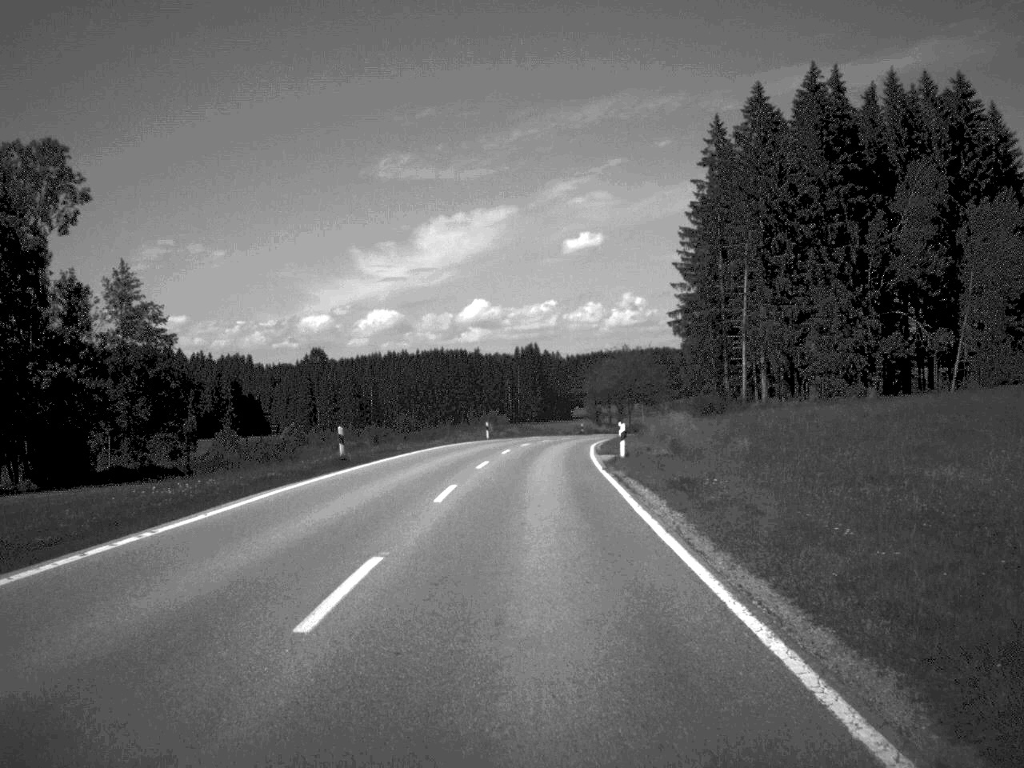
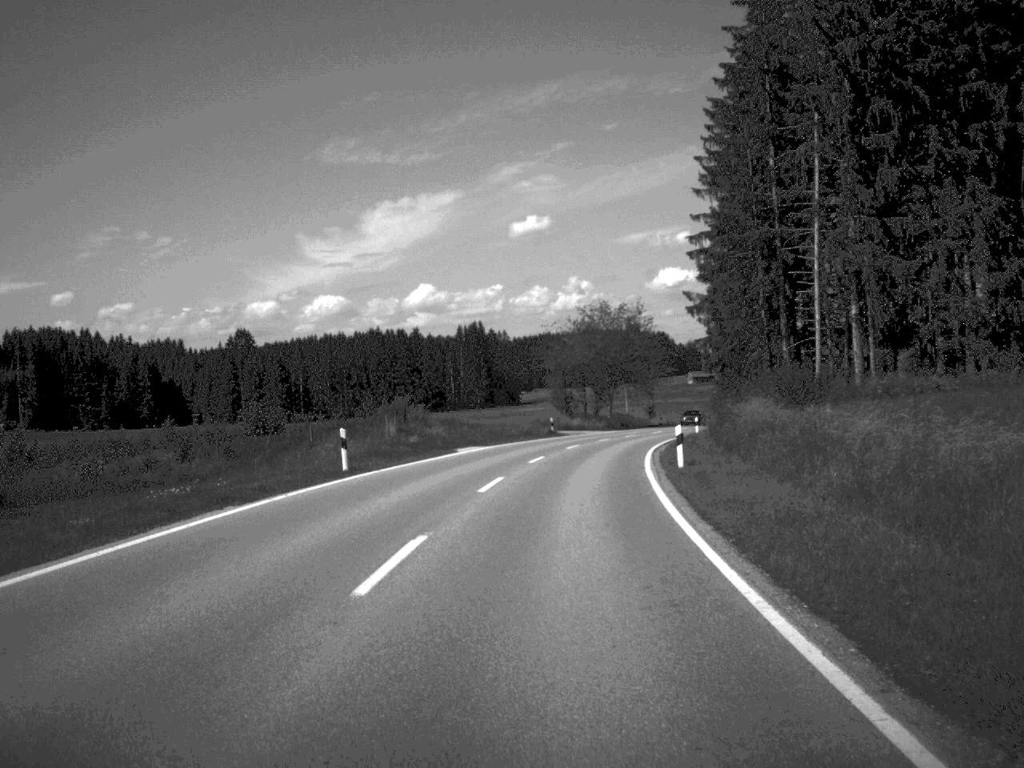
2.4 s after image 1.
(+0.5, +44.7) m; +2°
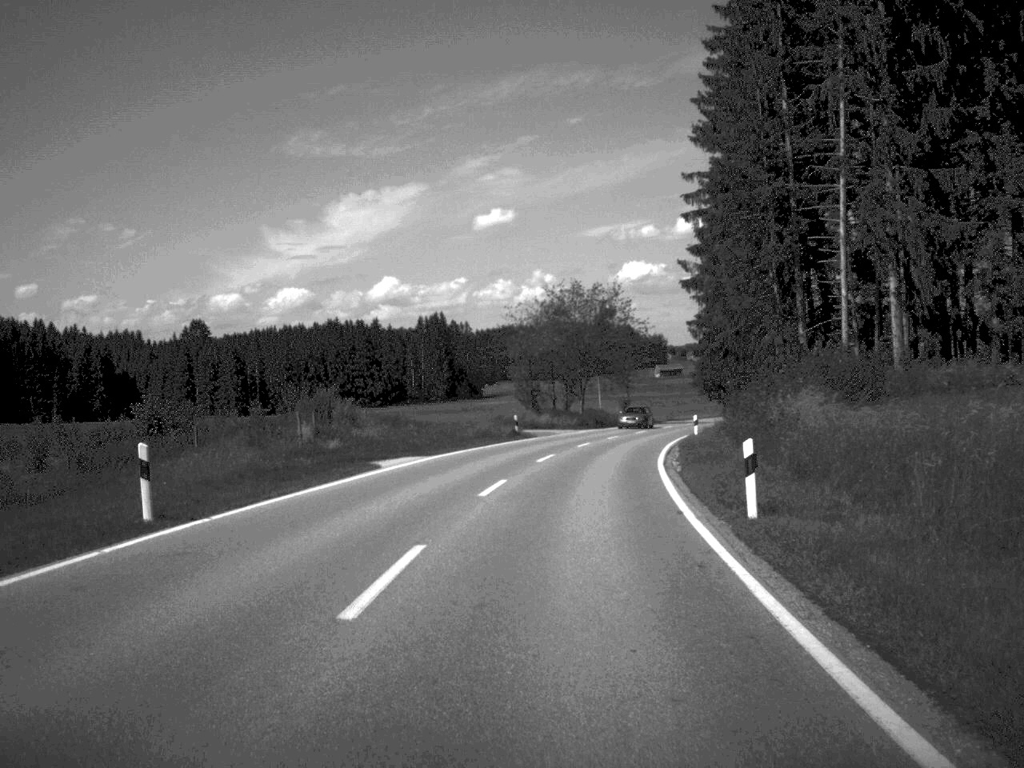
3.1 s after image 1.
(+0.2, +13.2) m; +2°
